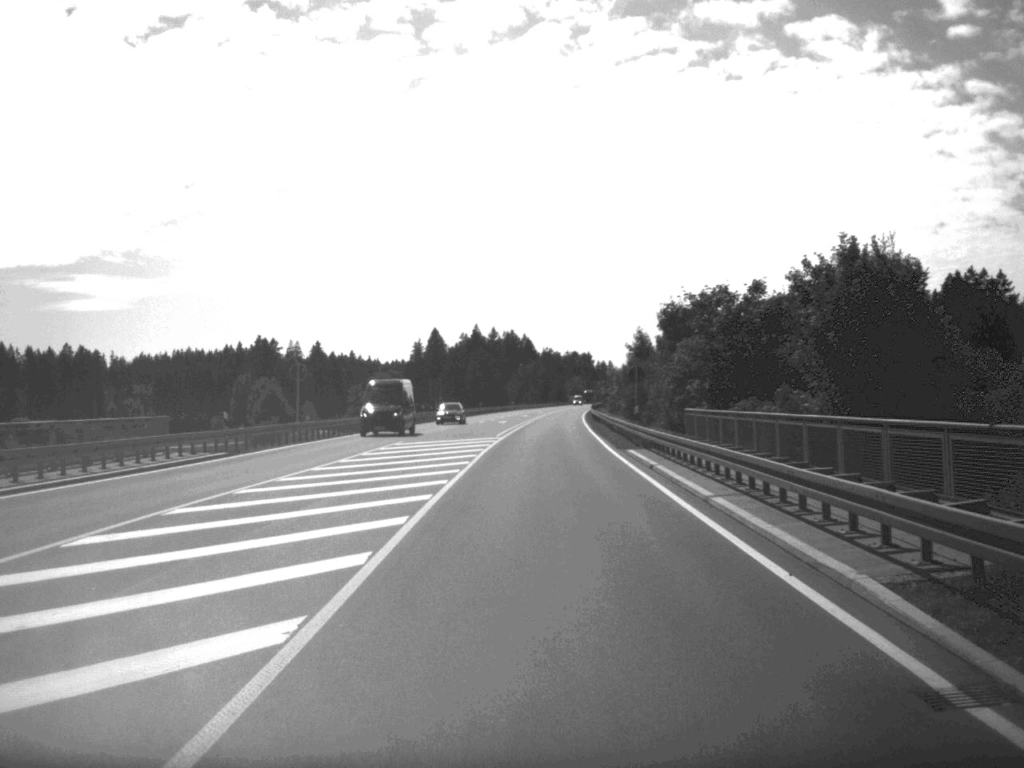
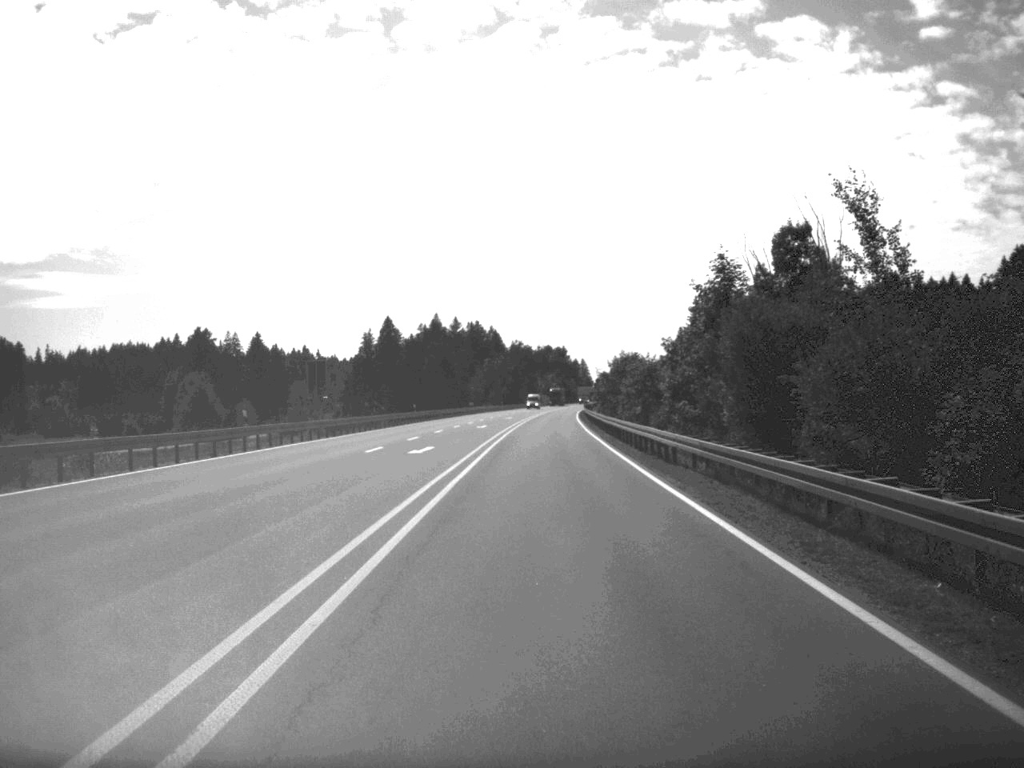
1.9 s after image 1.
(+0.5, +53.5) m; +1°
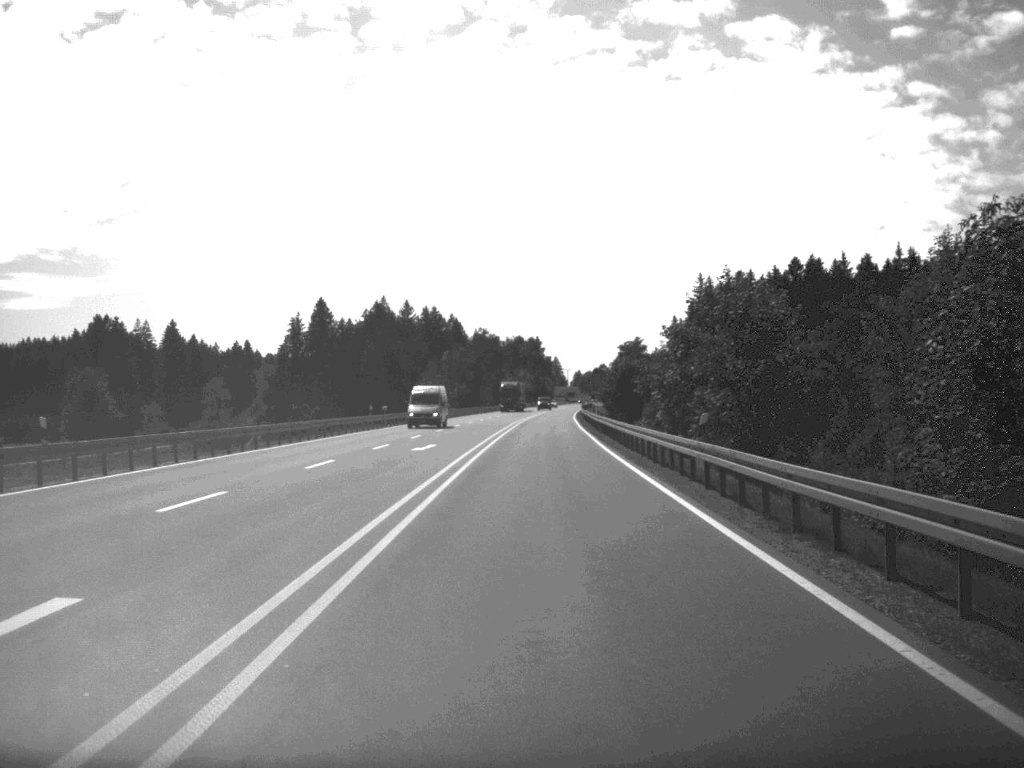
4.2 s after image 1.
(+0.8, +68.6) m; +1°
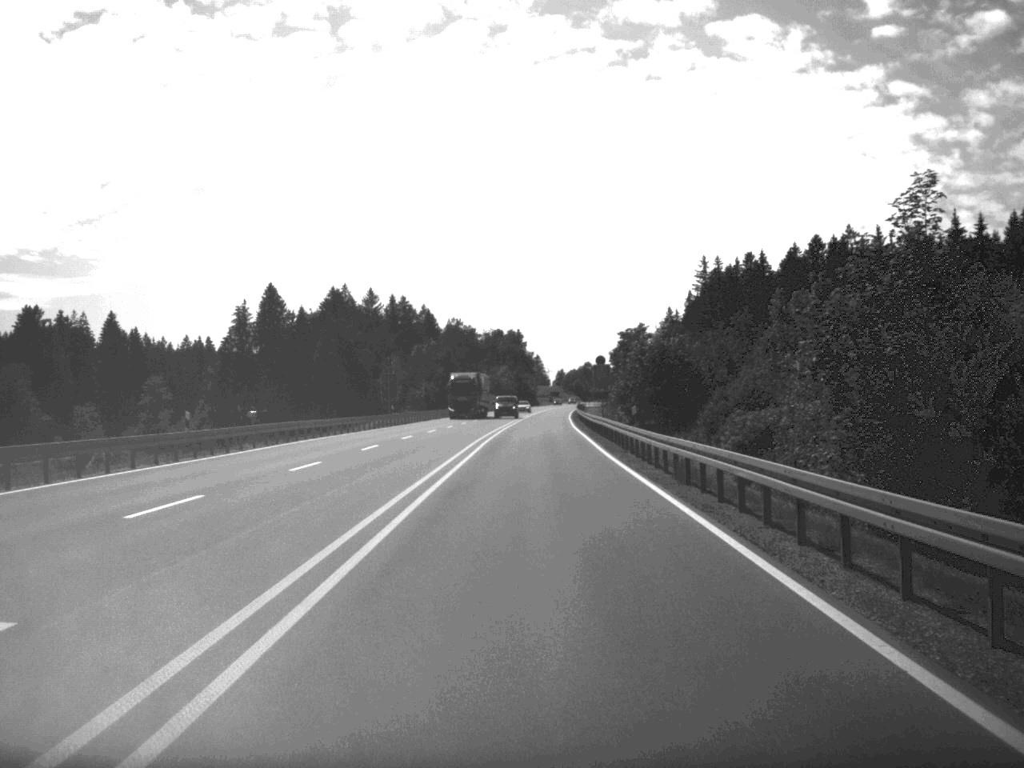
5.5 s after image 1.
(+0.3, +36.6) m; +1°
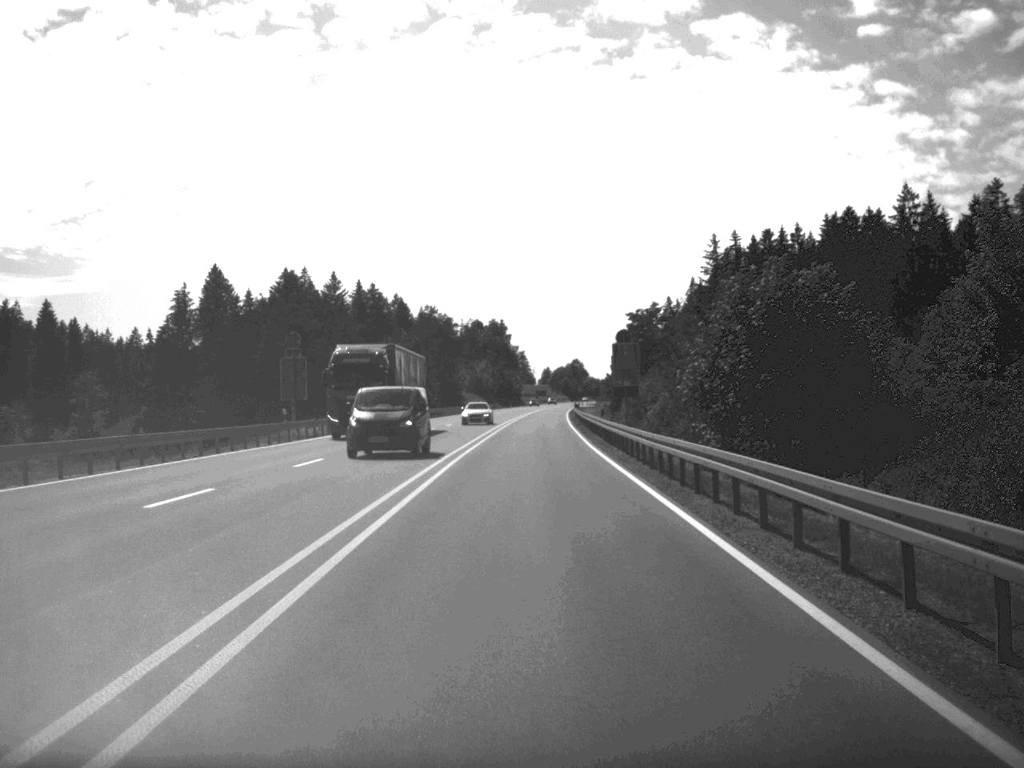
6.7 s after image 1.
(+0.2, +34.2) m; +1°
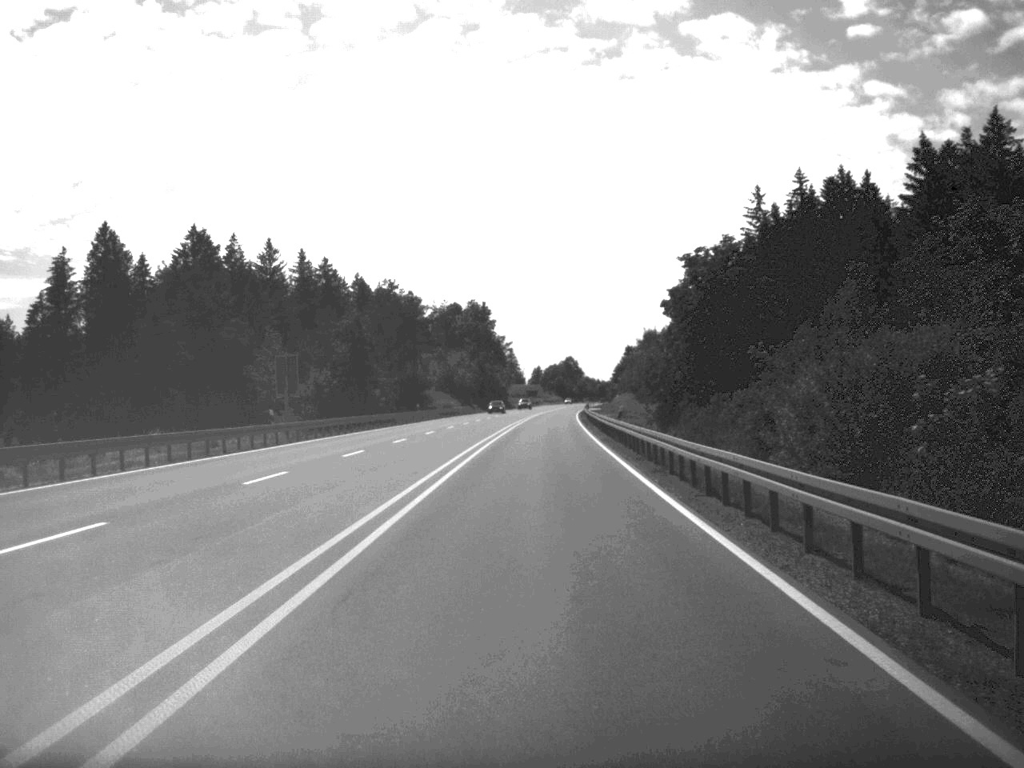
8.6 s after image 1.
(+0.2, +53.6) m; 0°
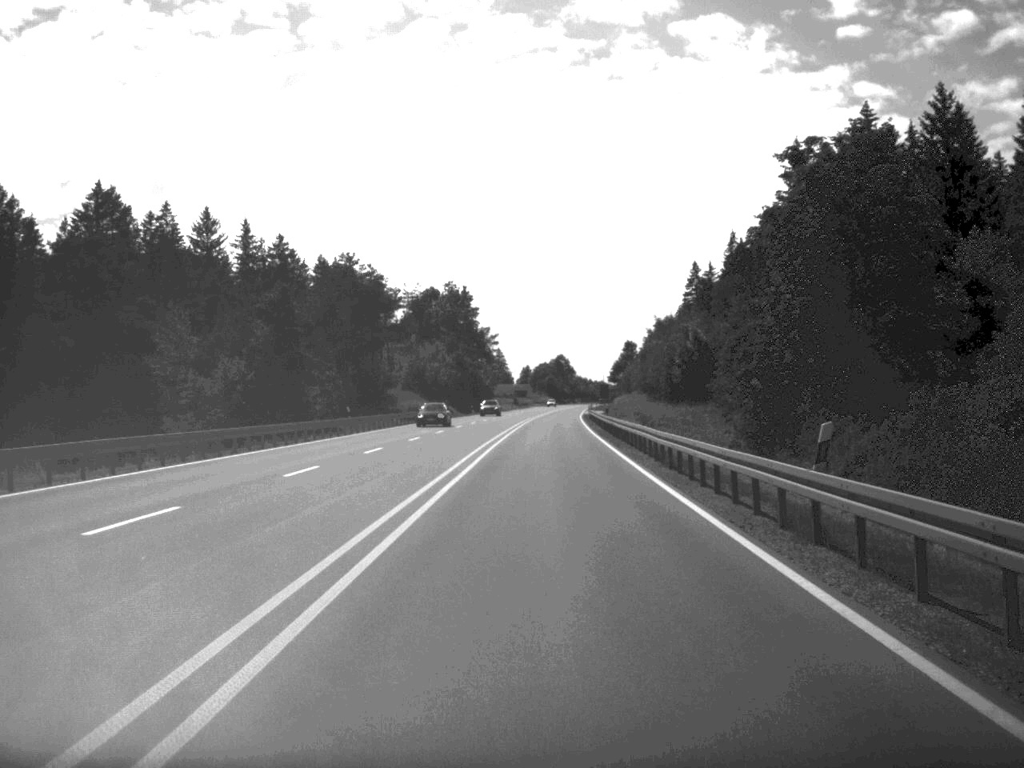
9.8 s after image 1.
(+0.1, +32.8) m; 0°
